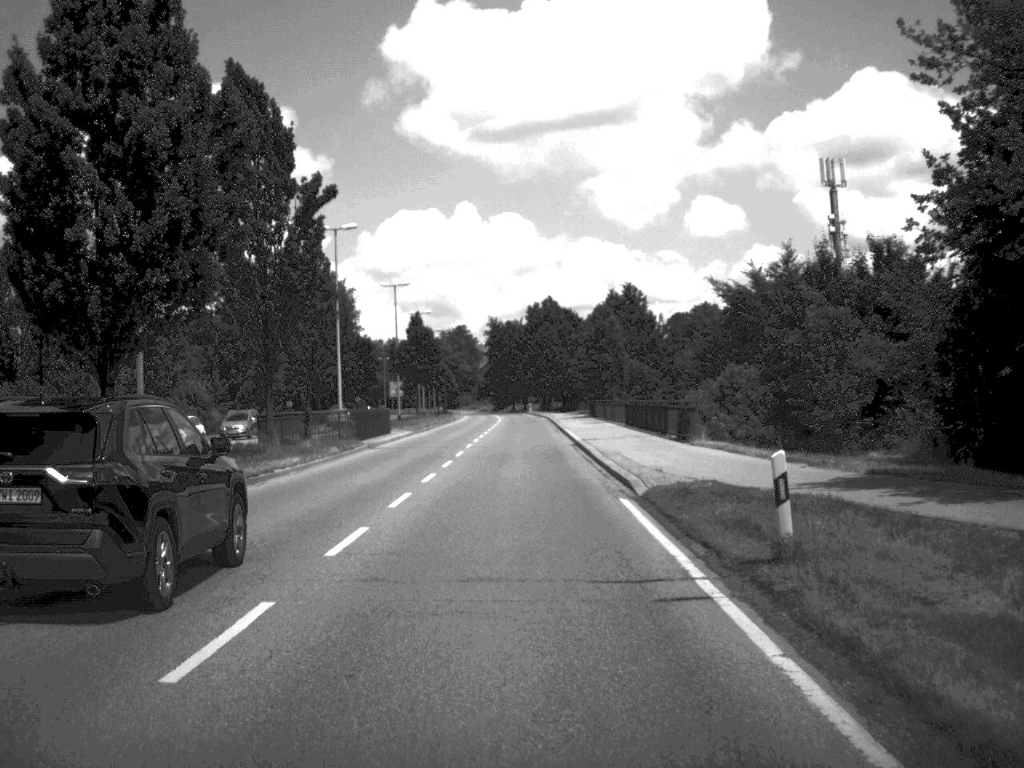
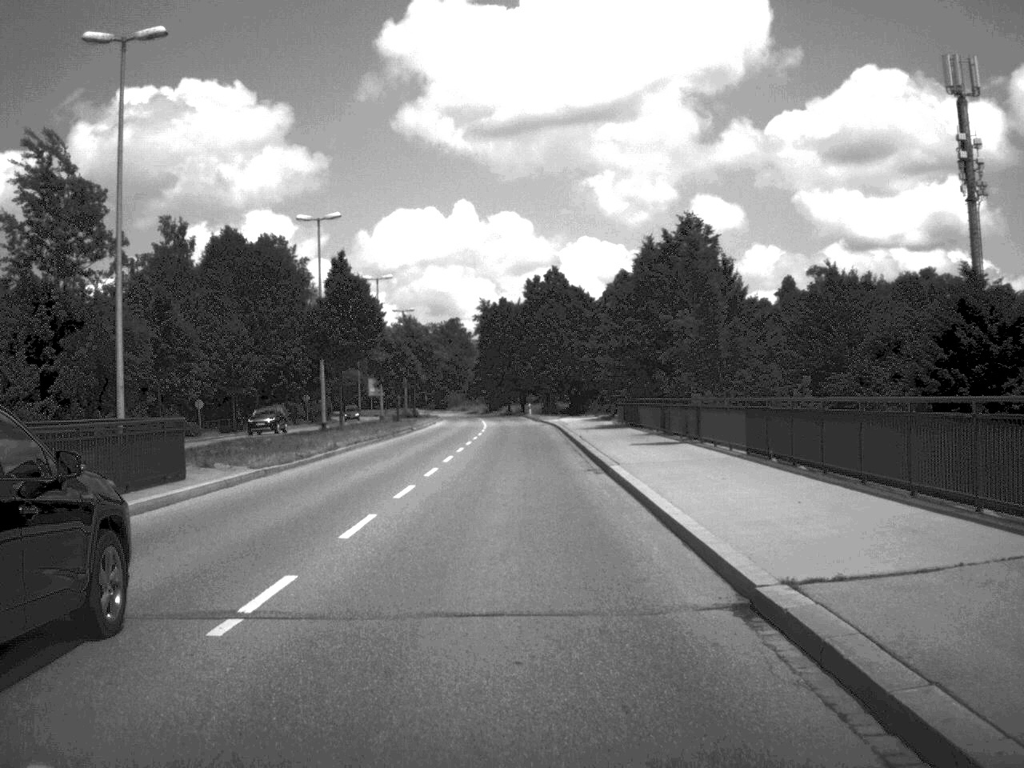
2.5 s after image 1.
(0.0, +34.4) m; 0°
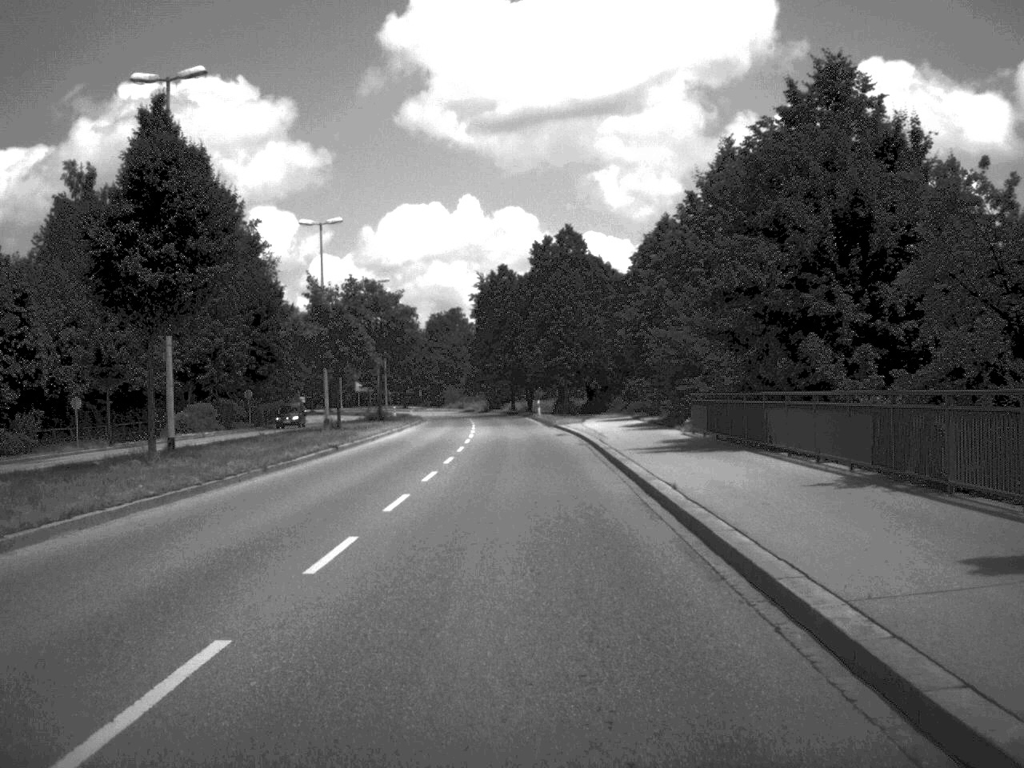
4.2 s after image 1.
(-0.1, +26.8) m; 0°
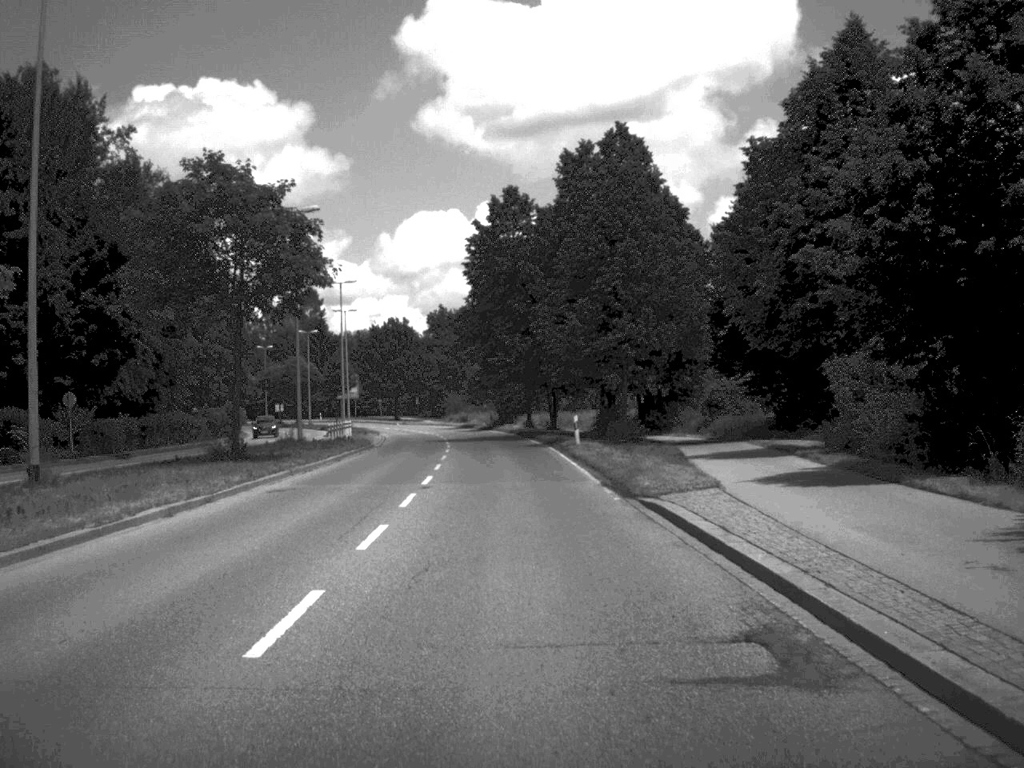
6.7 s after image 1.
(-0.3, +38.7) m; -1°
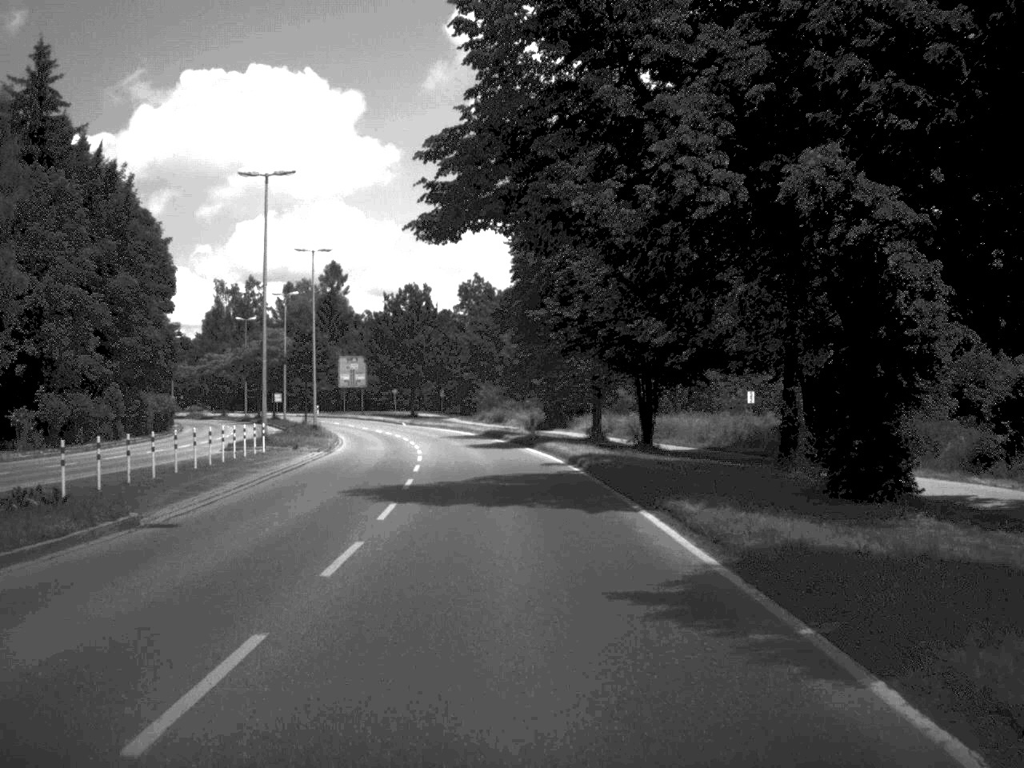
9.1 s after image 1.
(-0.8, +37.9) m; -2°
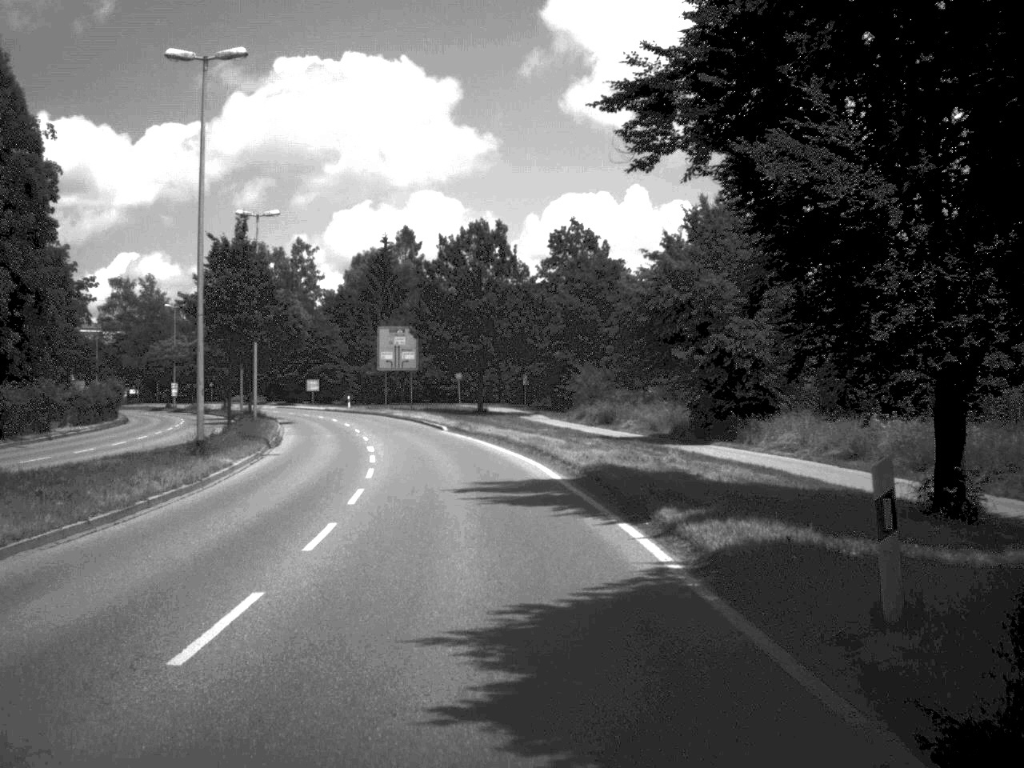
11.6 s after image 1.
(-1.3, +39.4) m; -5°
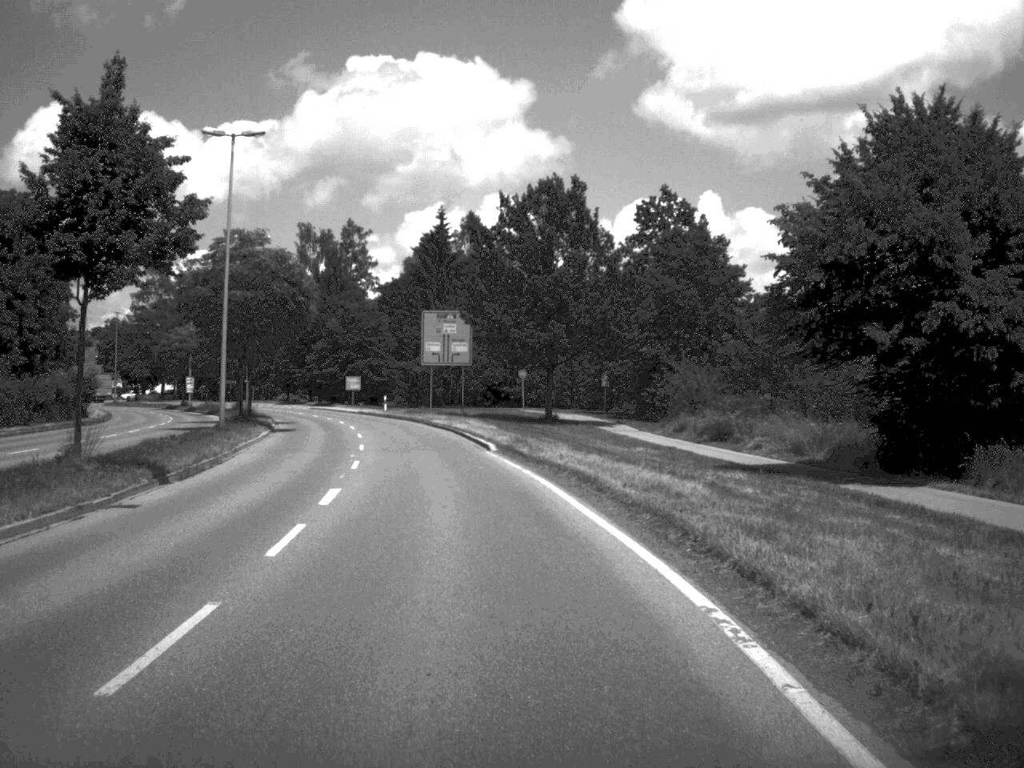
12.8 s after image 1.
(-0.5, +18.9) m; -3°
